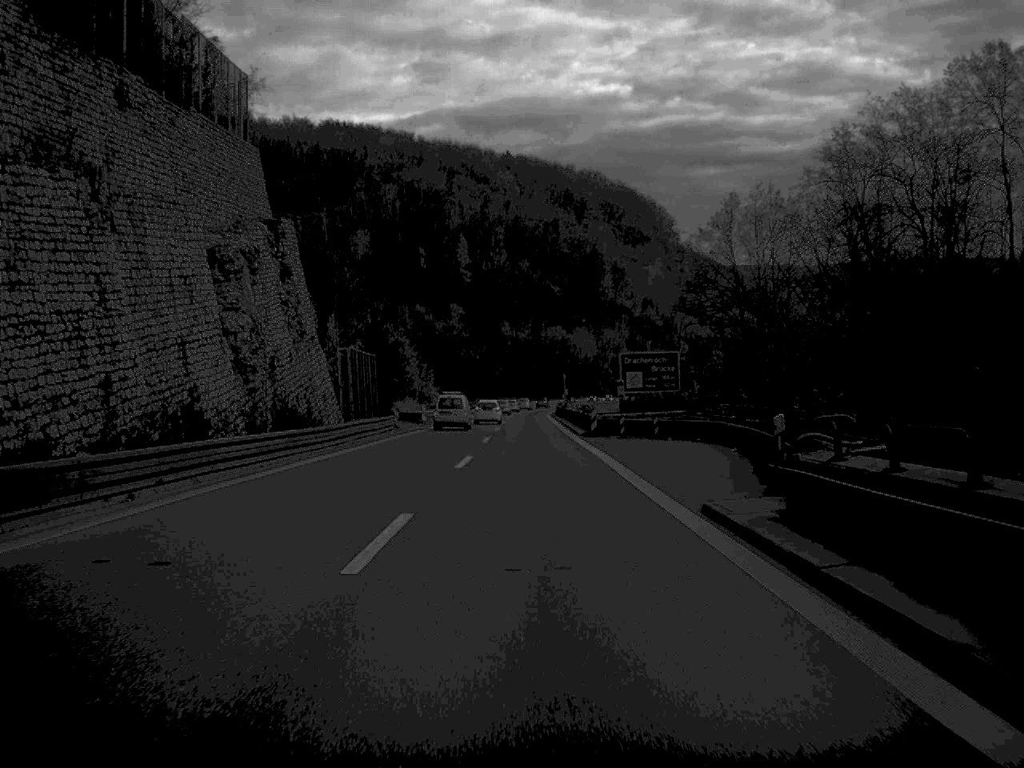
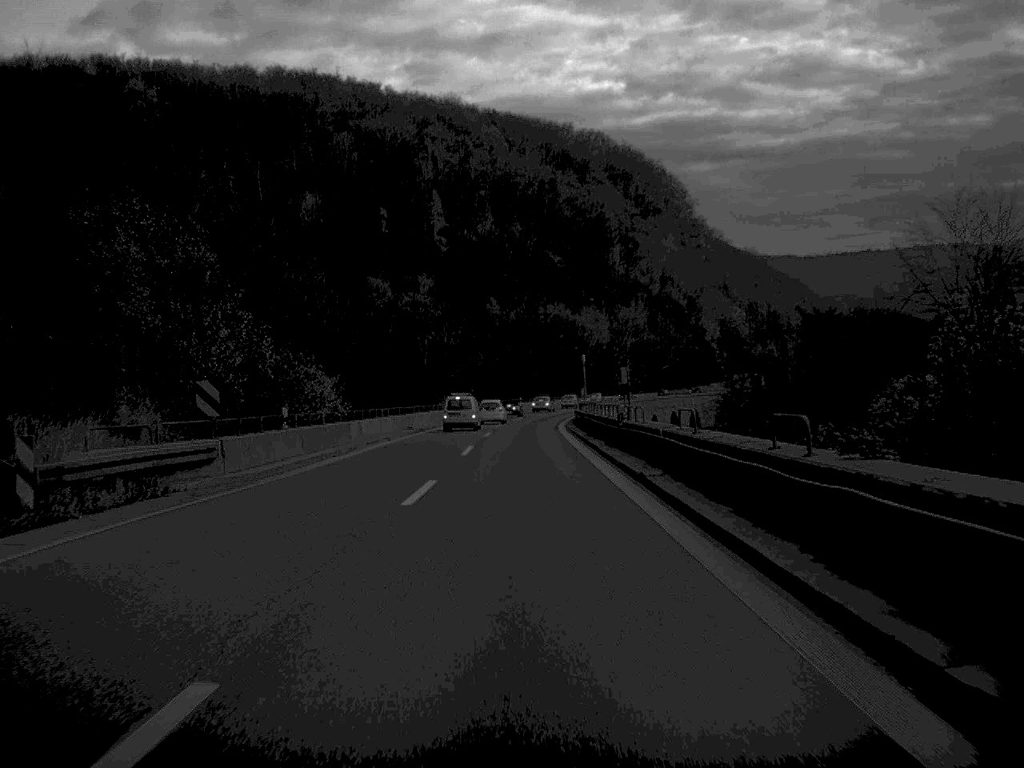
(+0.1, +63.9) m; 0°
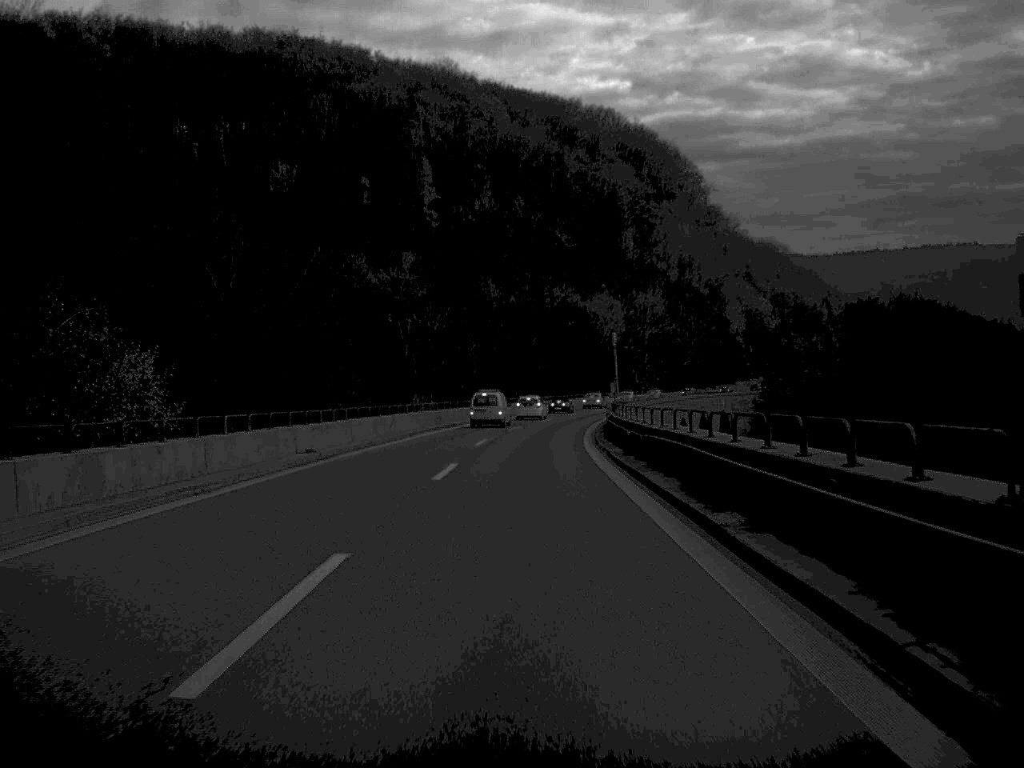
(0.0, +30.3) m; 0°
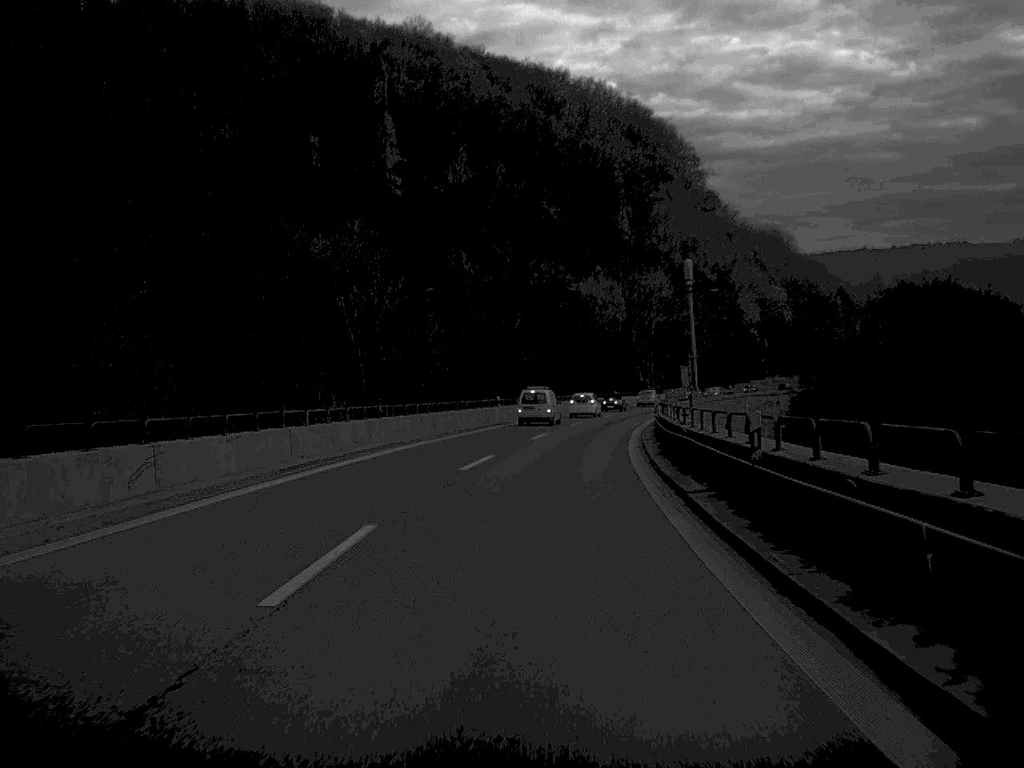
(+0.1, +32.5) m; +1°
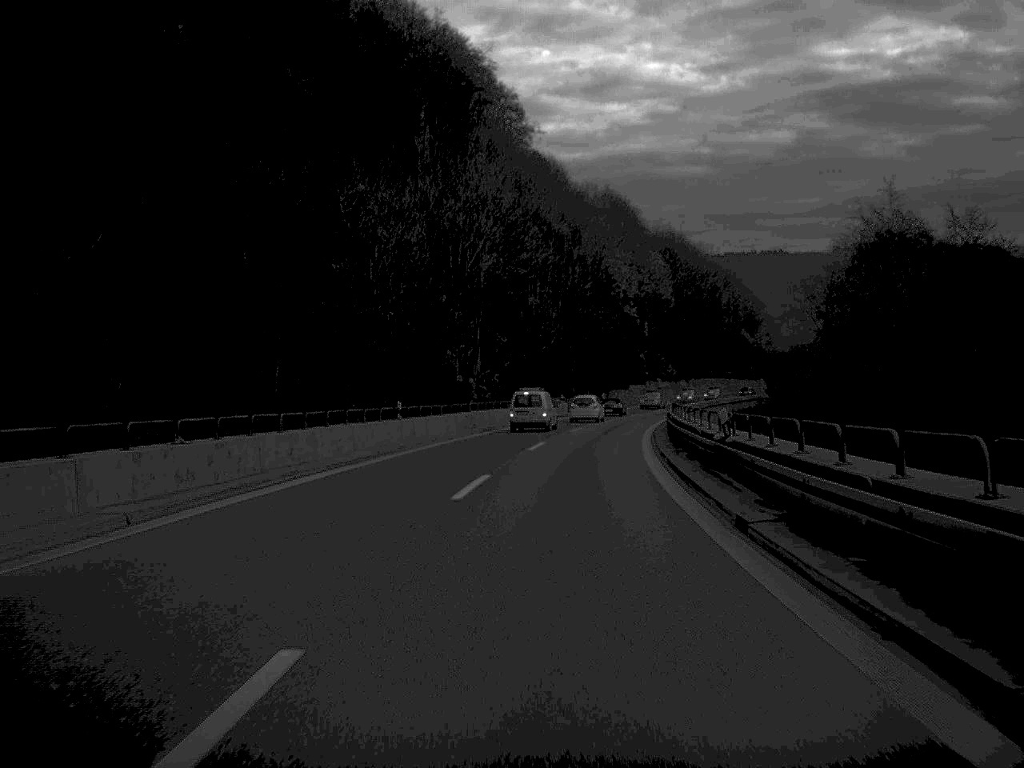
(+5.9, +78.2) m; +9°
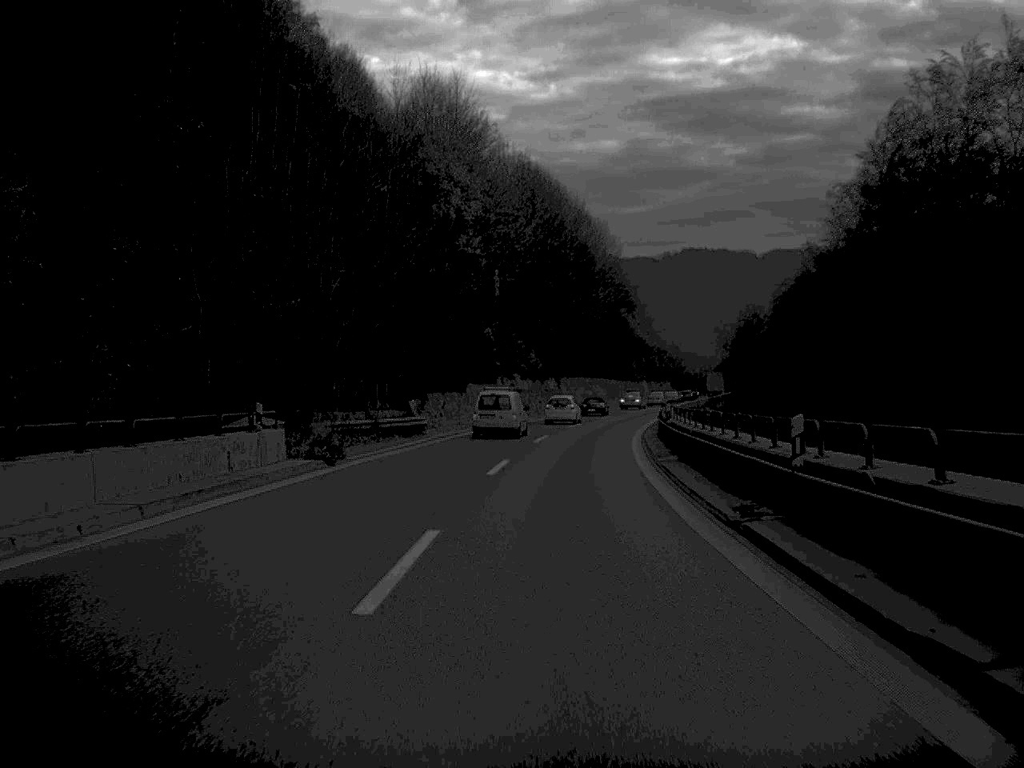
(+4.2, +63.7) m; +8°
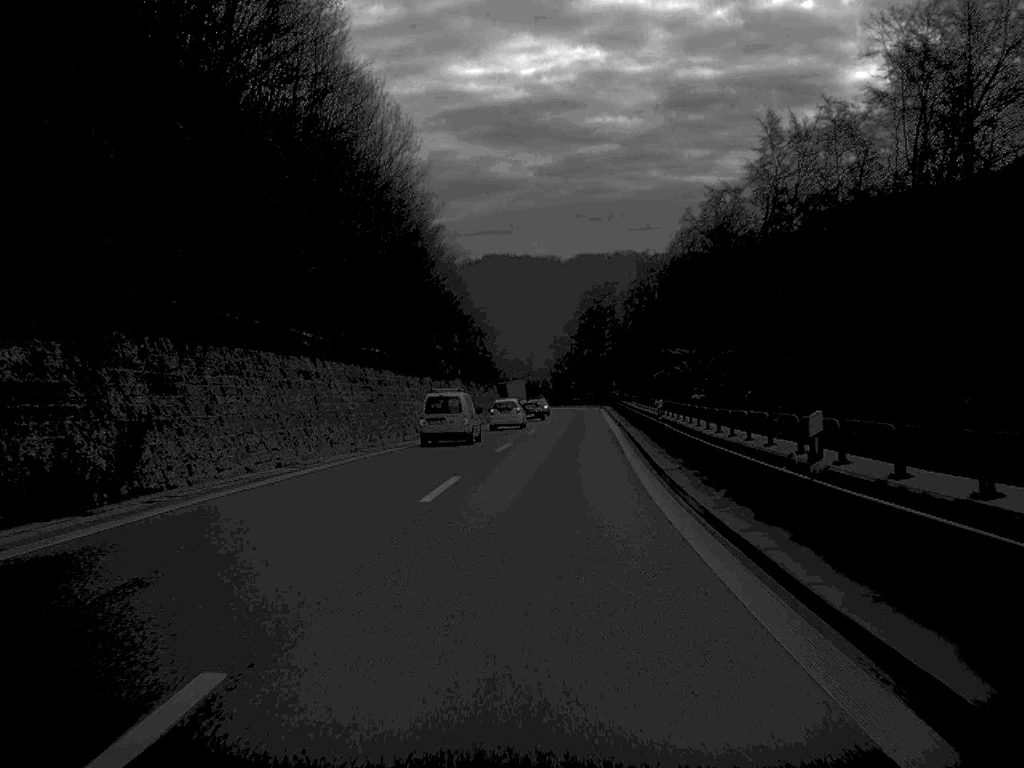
(+6.2, +78.8) m; +9°
